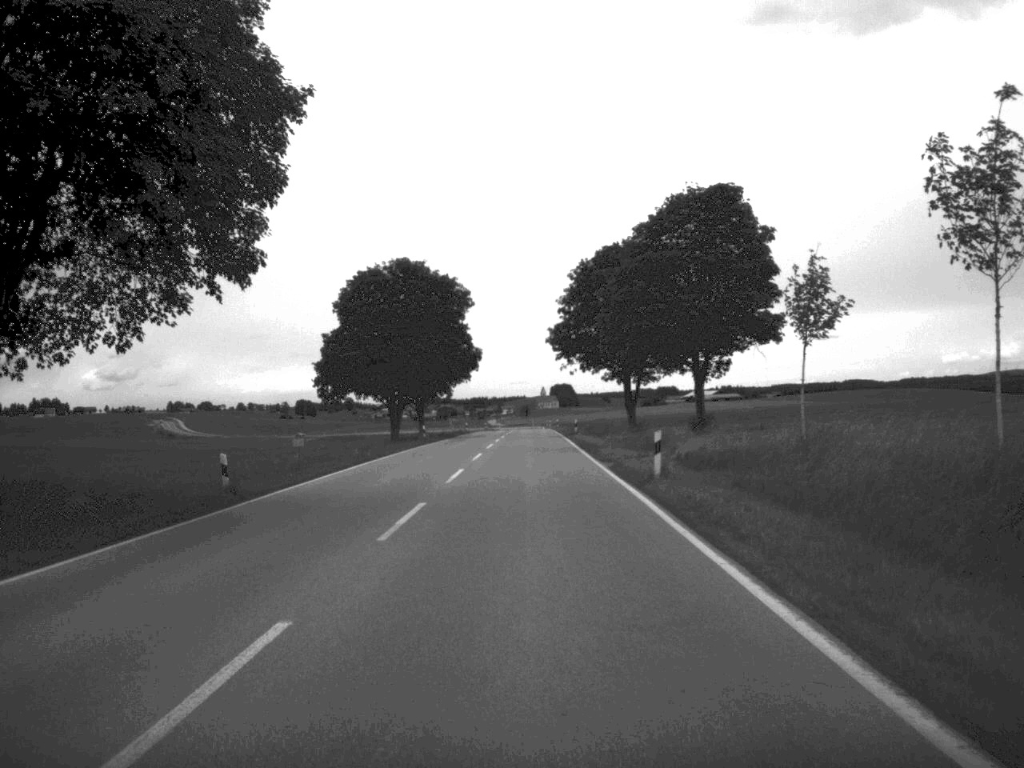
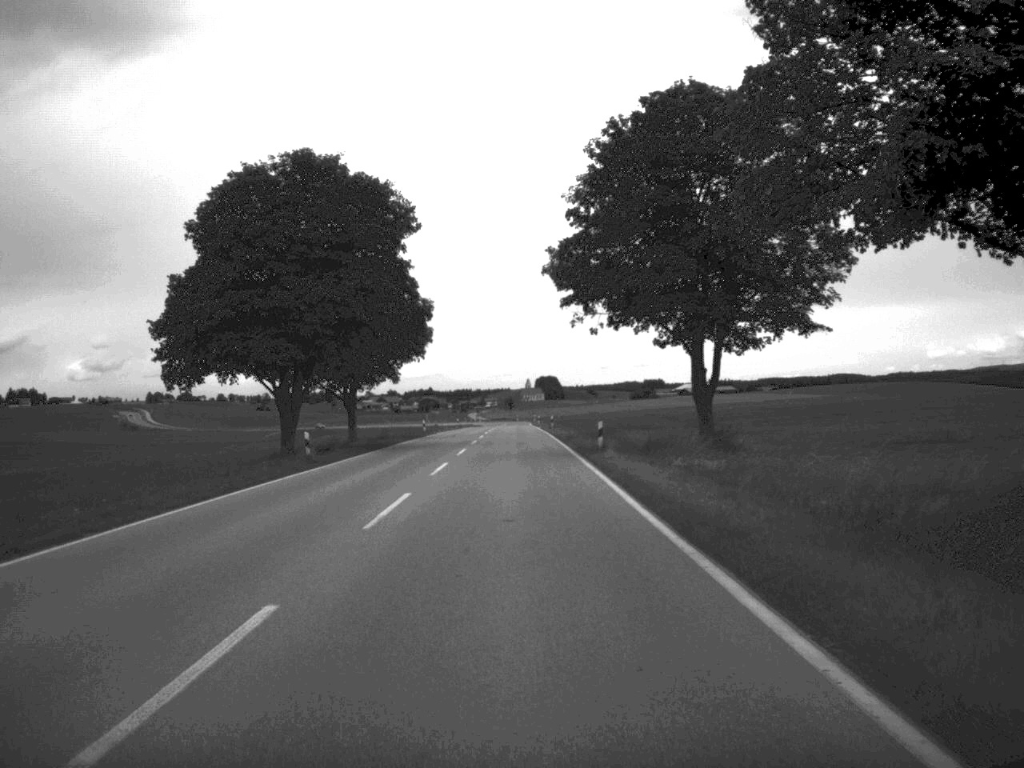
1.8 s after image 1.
(+0.2, +35.8) m; +1°
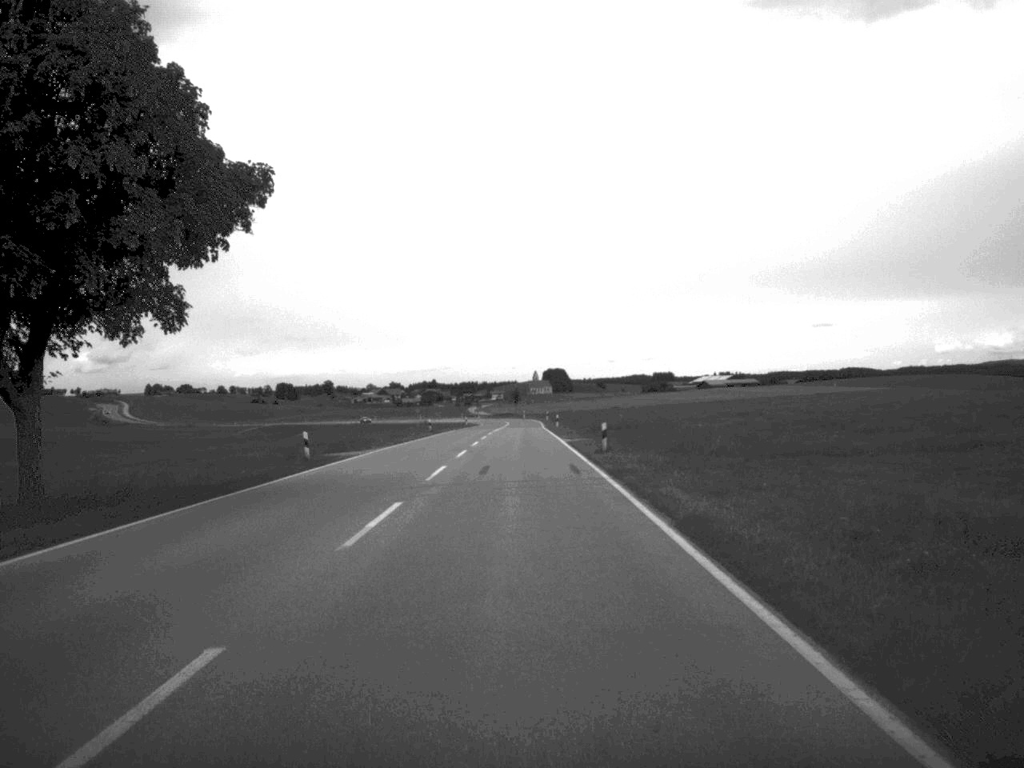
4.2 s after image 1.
(-0.4, +50.0) m; 0°
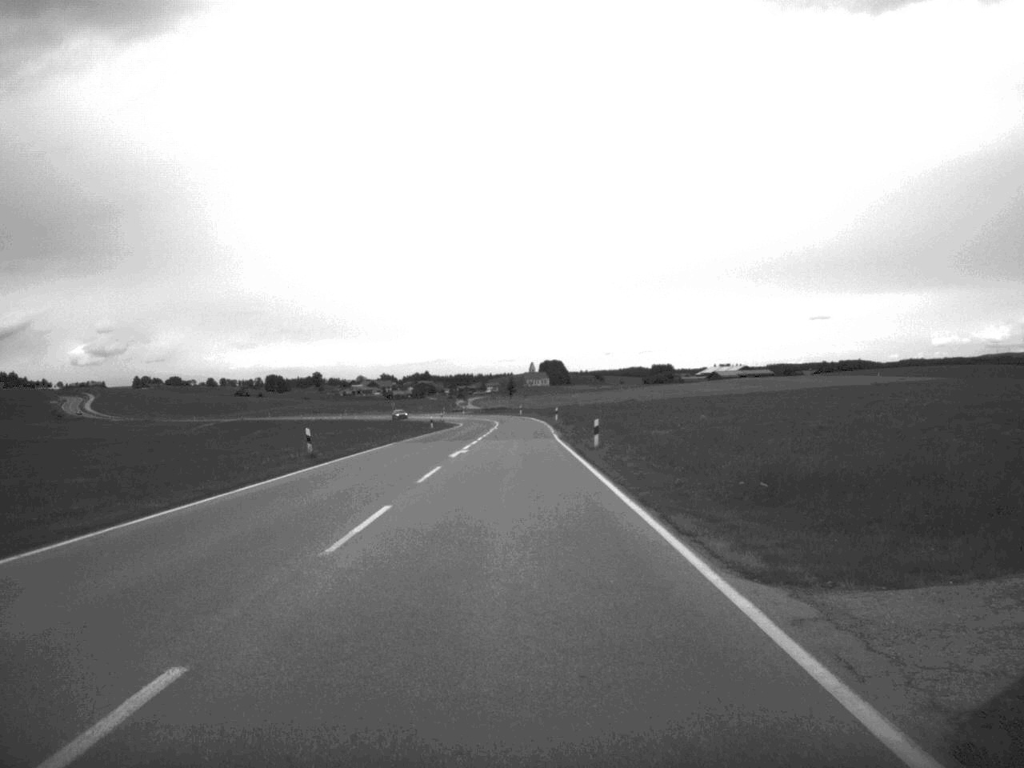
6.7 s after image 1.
(-0.2, +48.6) m; 0°
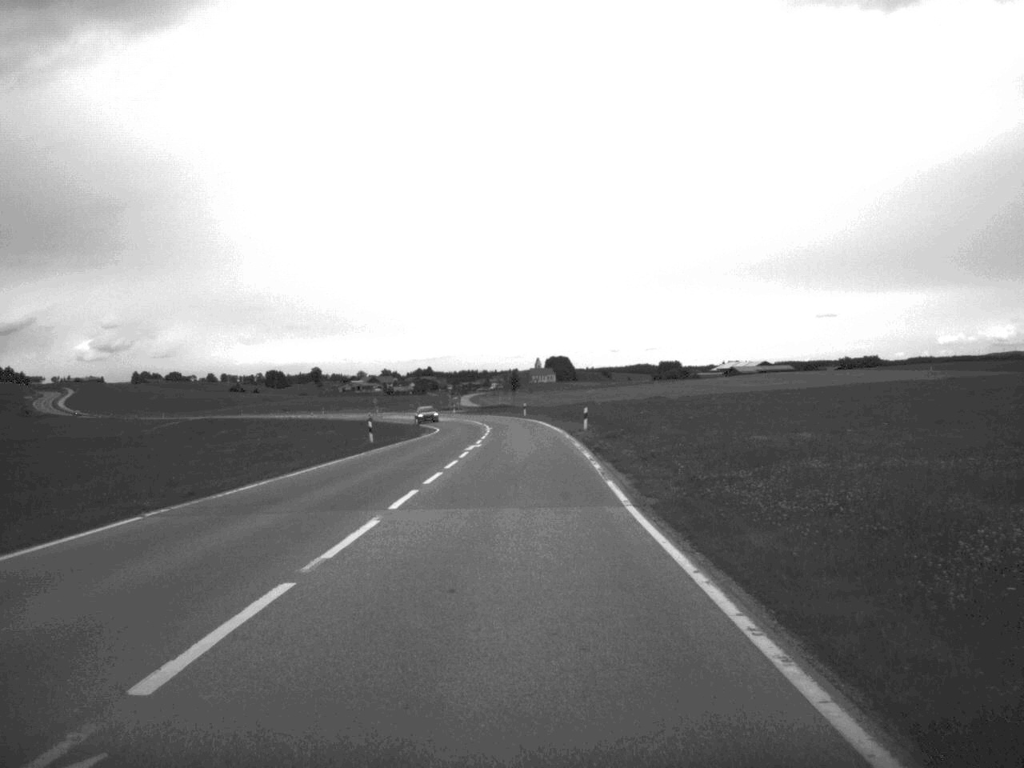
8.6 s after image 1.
(-0.1, +37.5) m; 0°
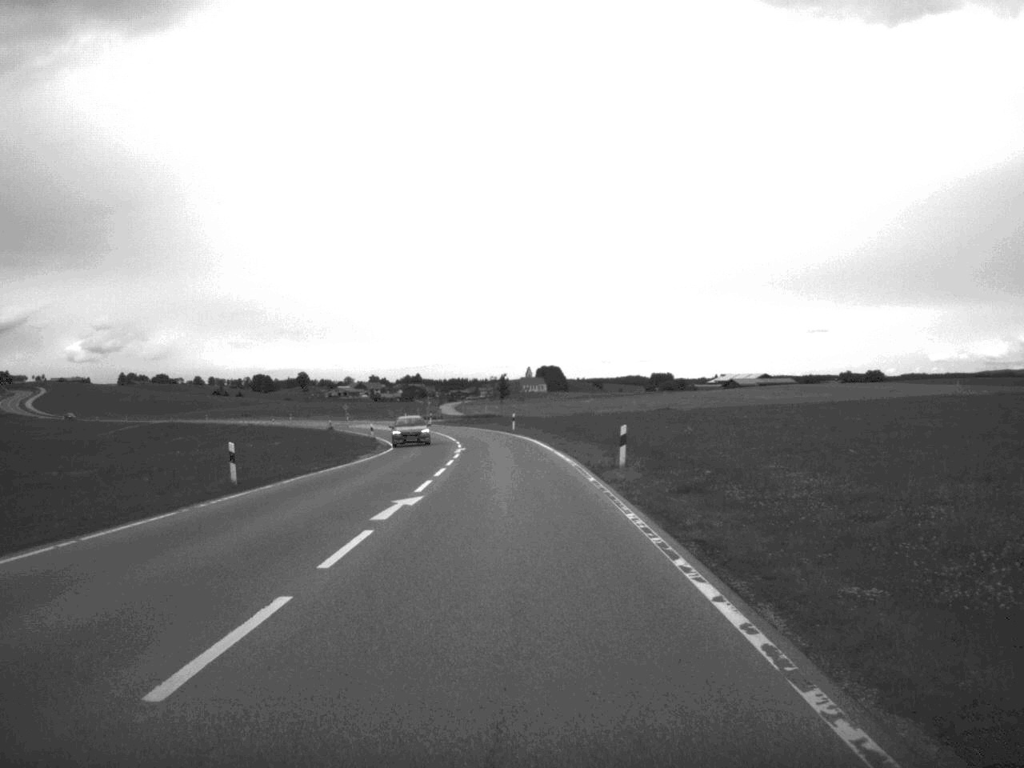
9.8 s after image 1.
(0.0, +23.5) m; 0°
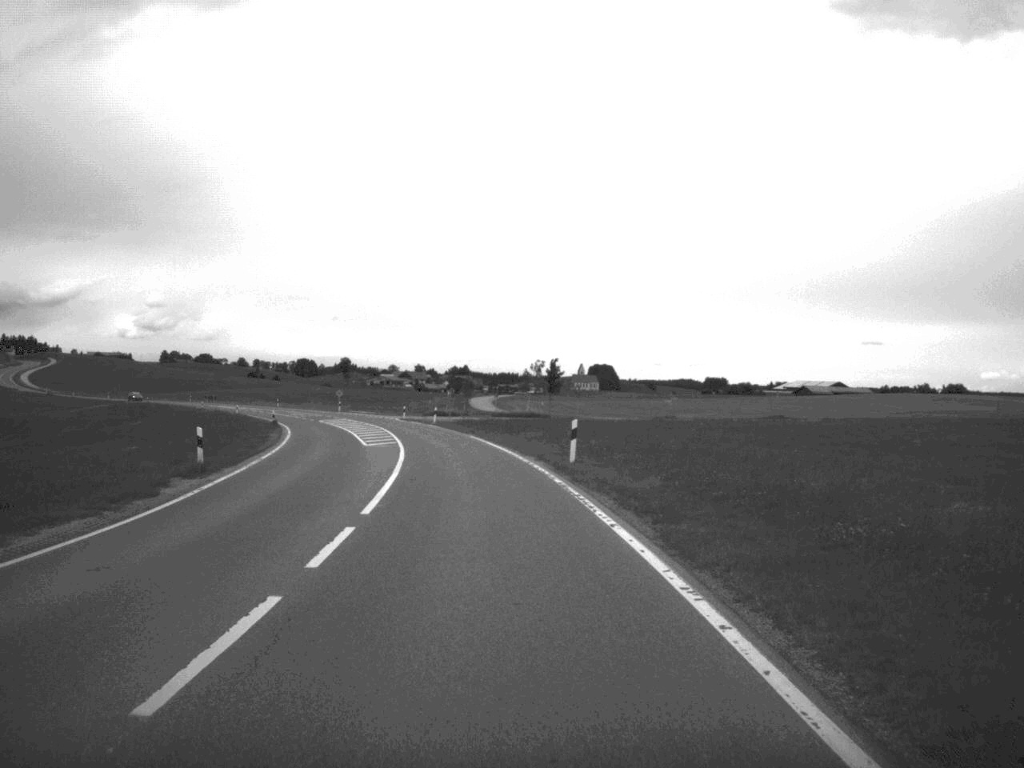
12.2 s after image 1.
(-0.7, +48.0) m; -3°
